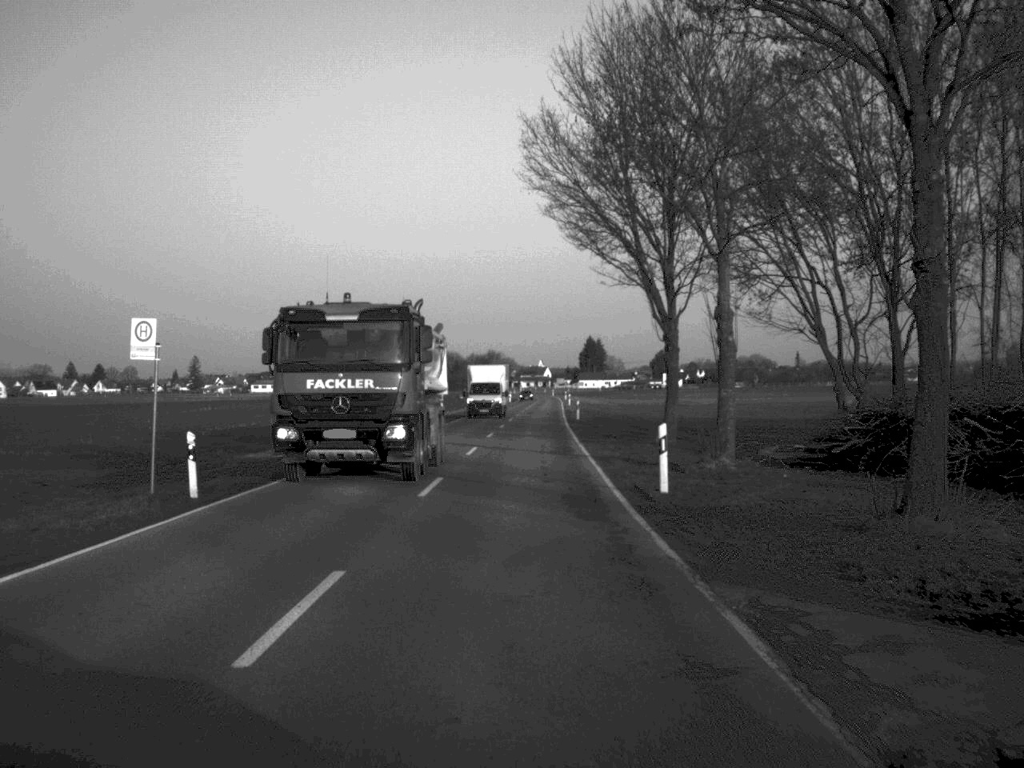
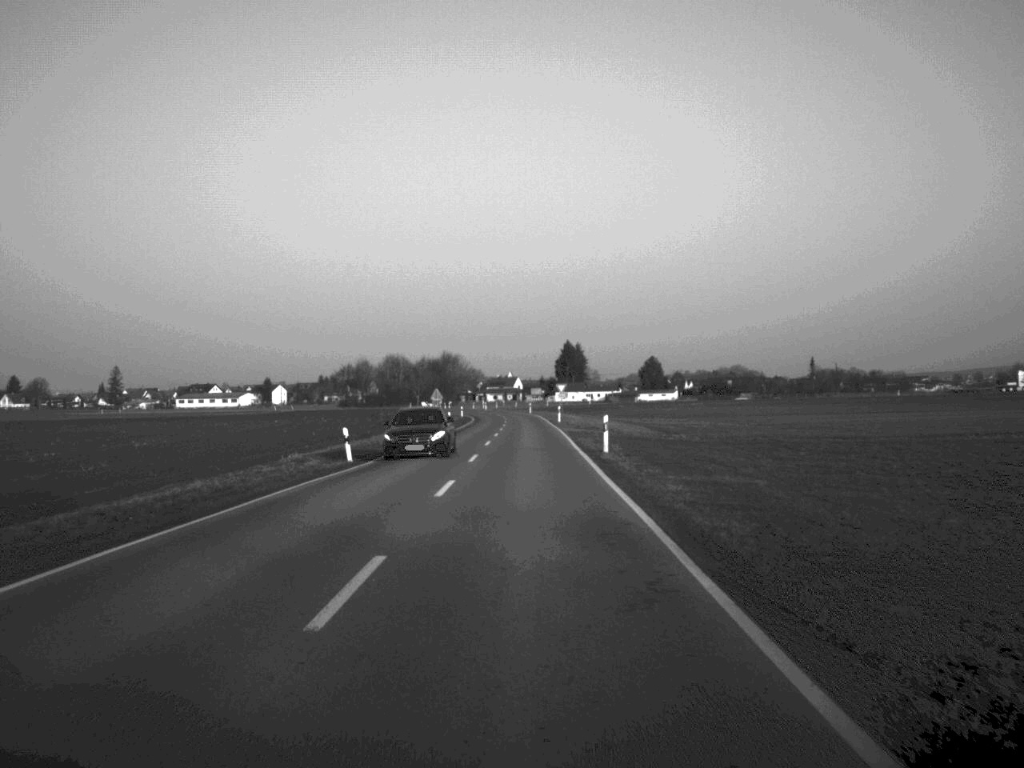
(+1.0, +83.1) m; +1°
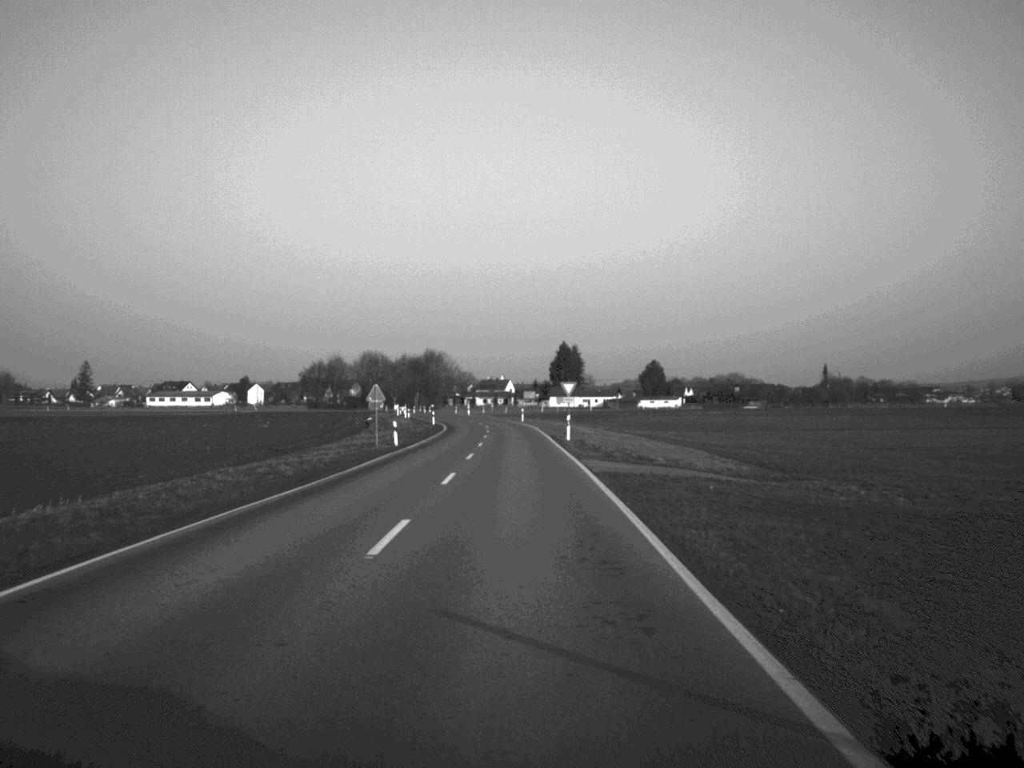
(+0.1, +31.4) m; 0°
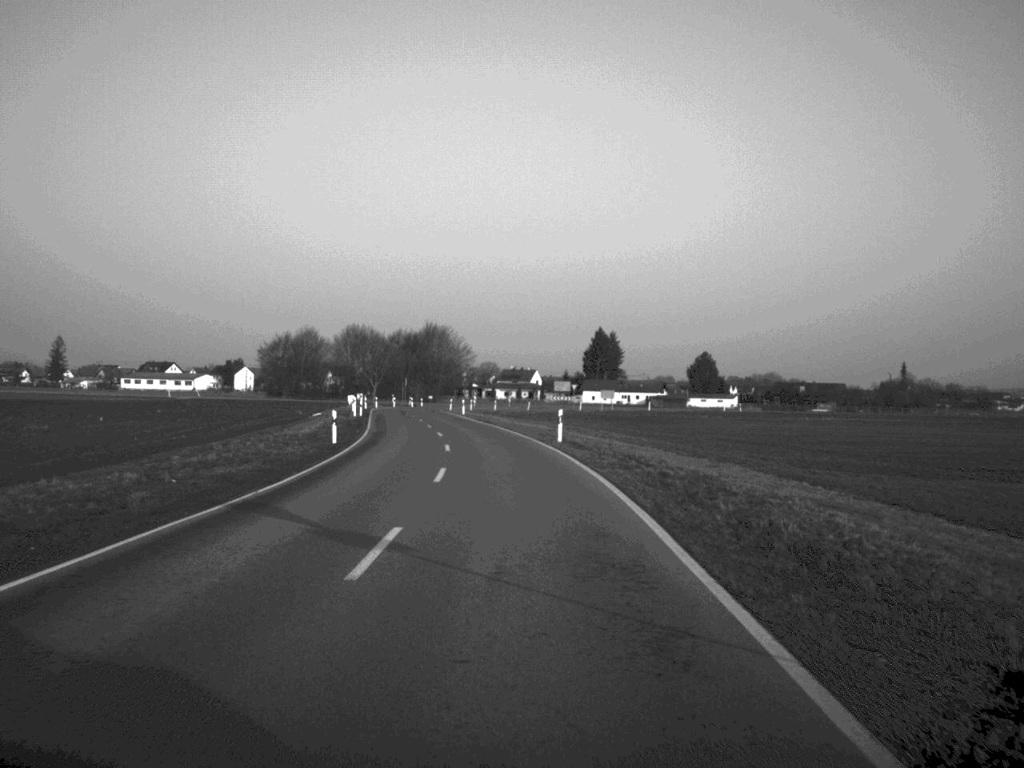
(-0.5, +63.2) m; -1°
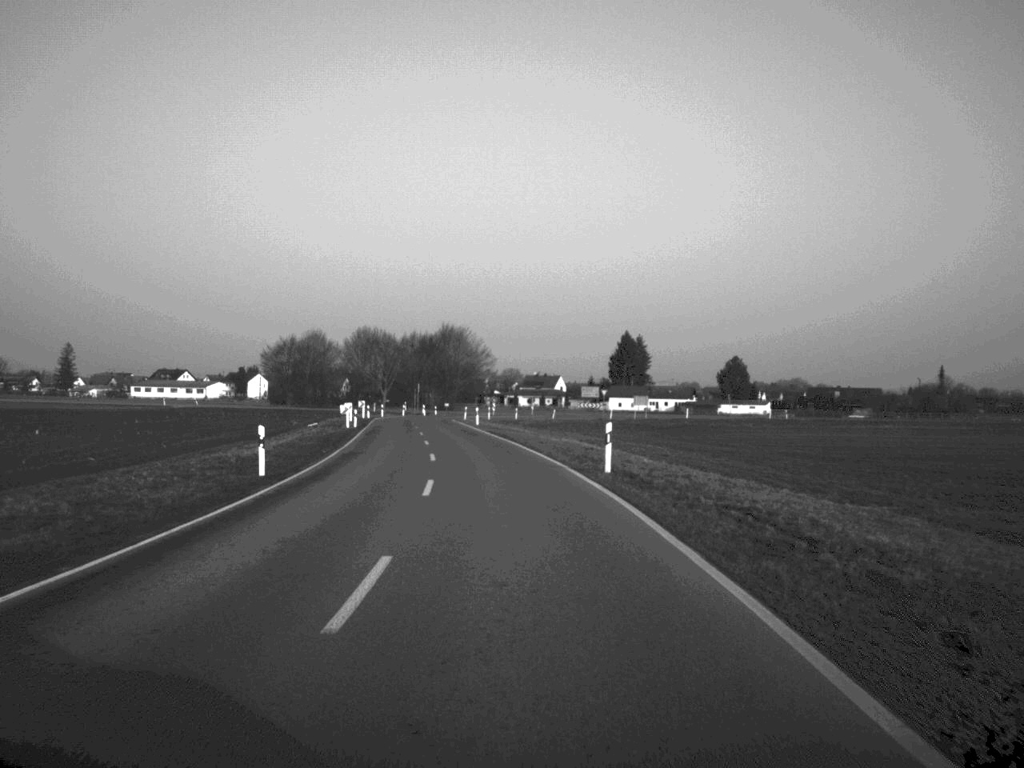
(-0.1, +14.5) m; -1°
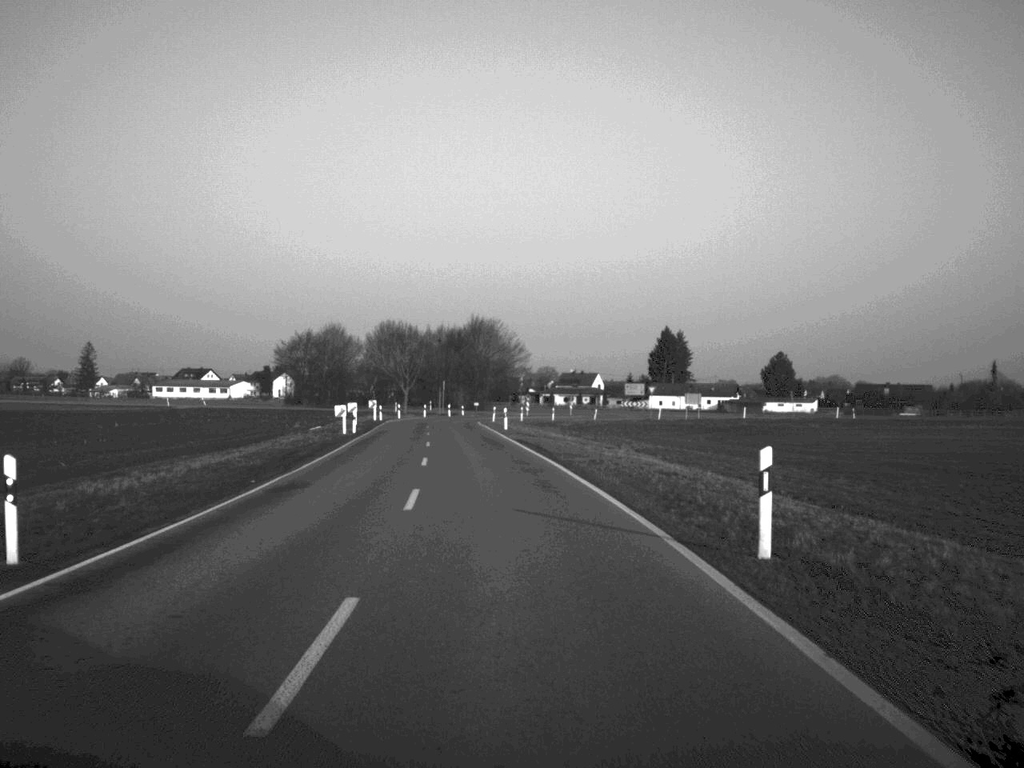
(-0.2, +14.8) m; -2°
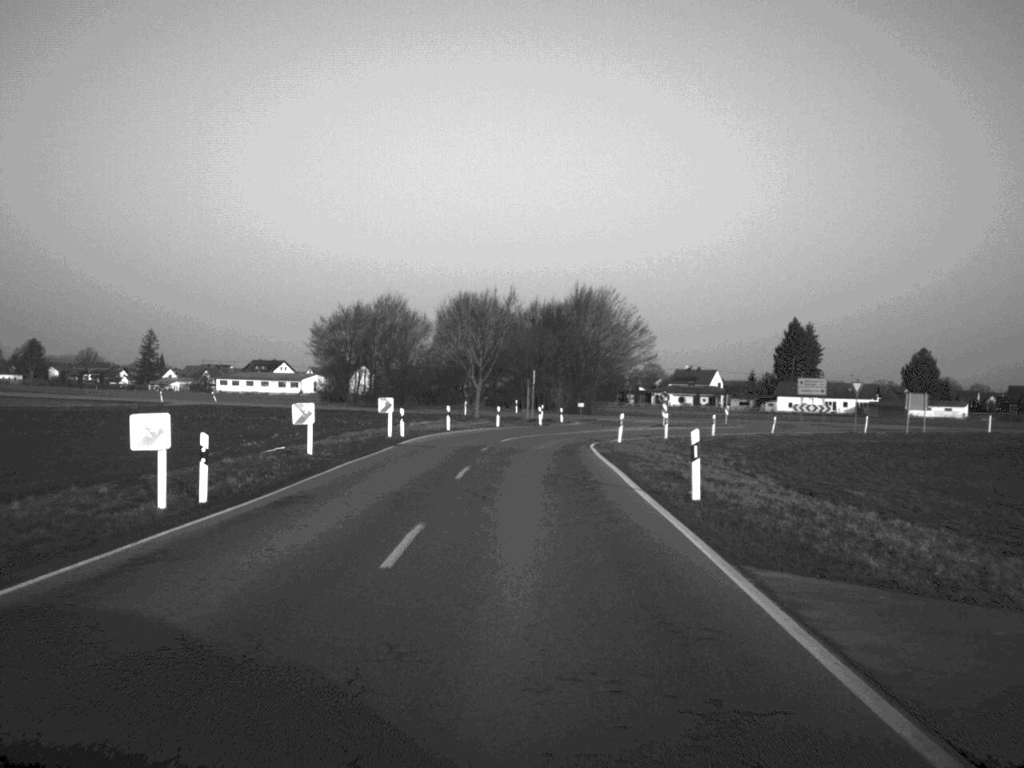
(-1.8, +42.7) m; -4°
